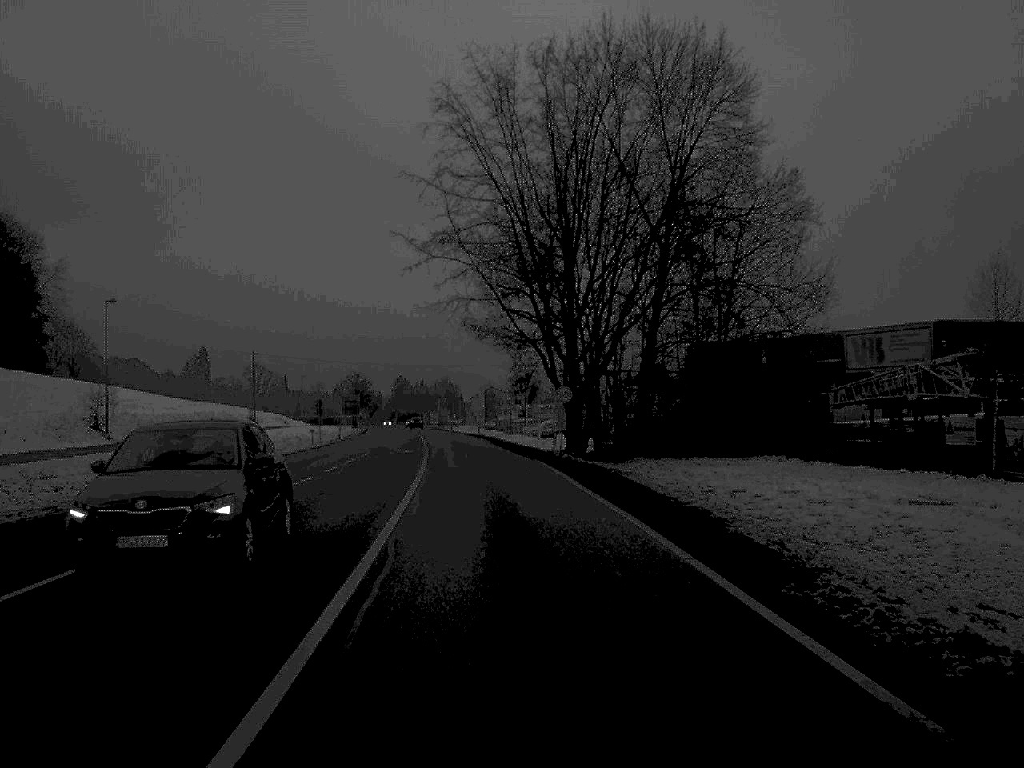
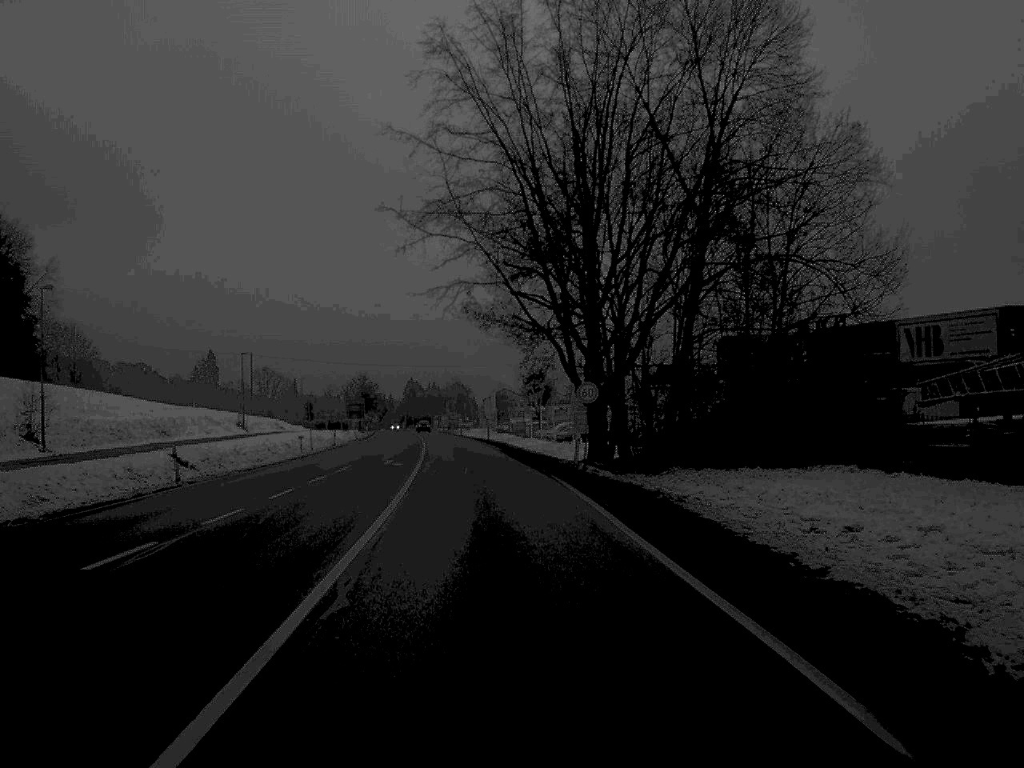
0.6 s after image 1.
(0.0, +9.1) m; -1°
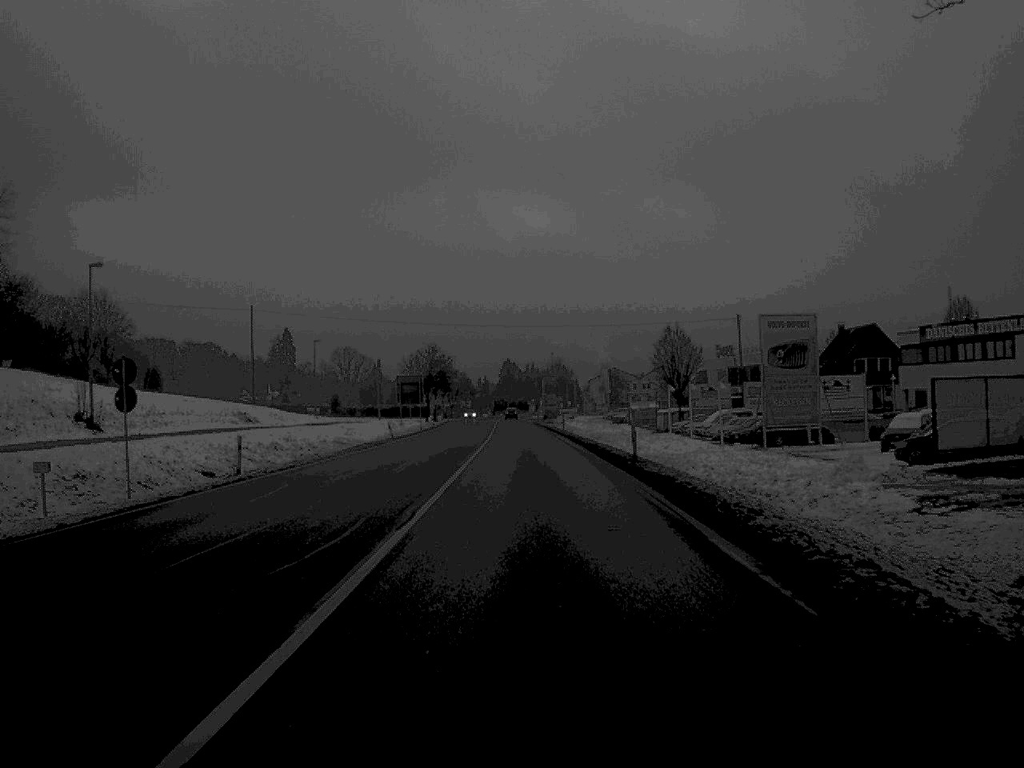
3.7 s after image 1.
(-2.6, +52.9) m; -4°
